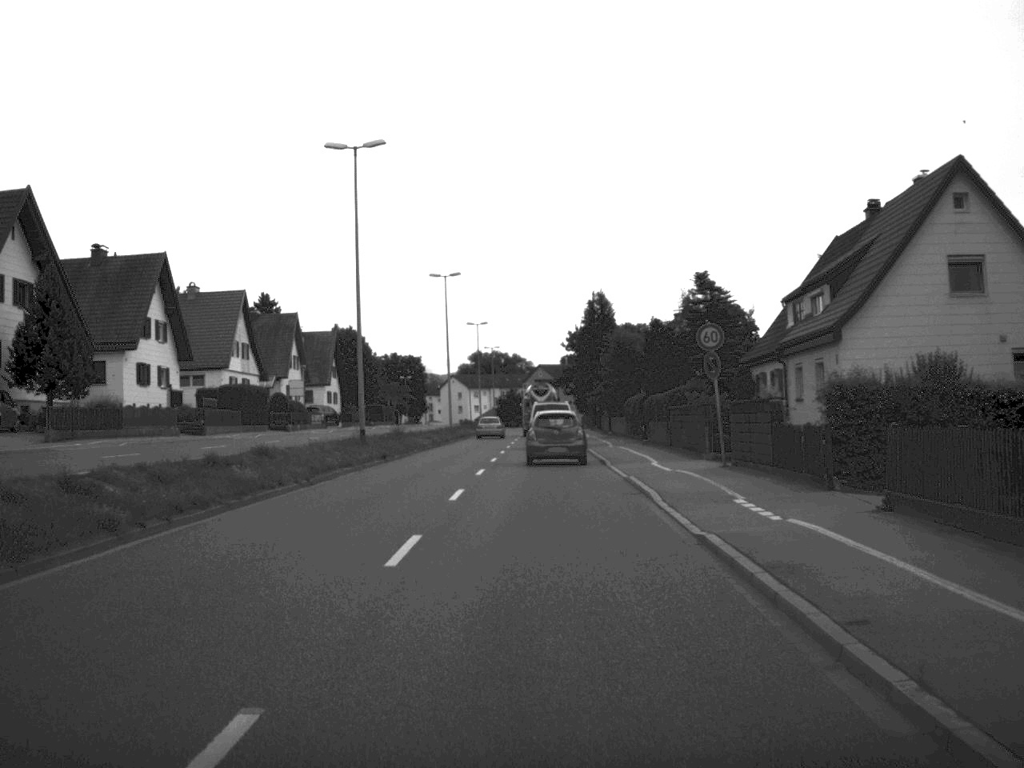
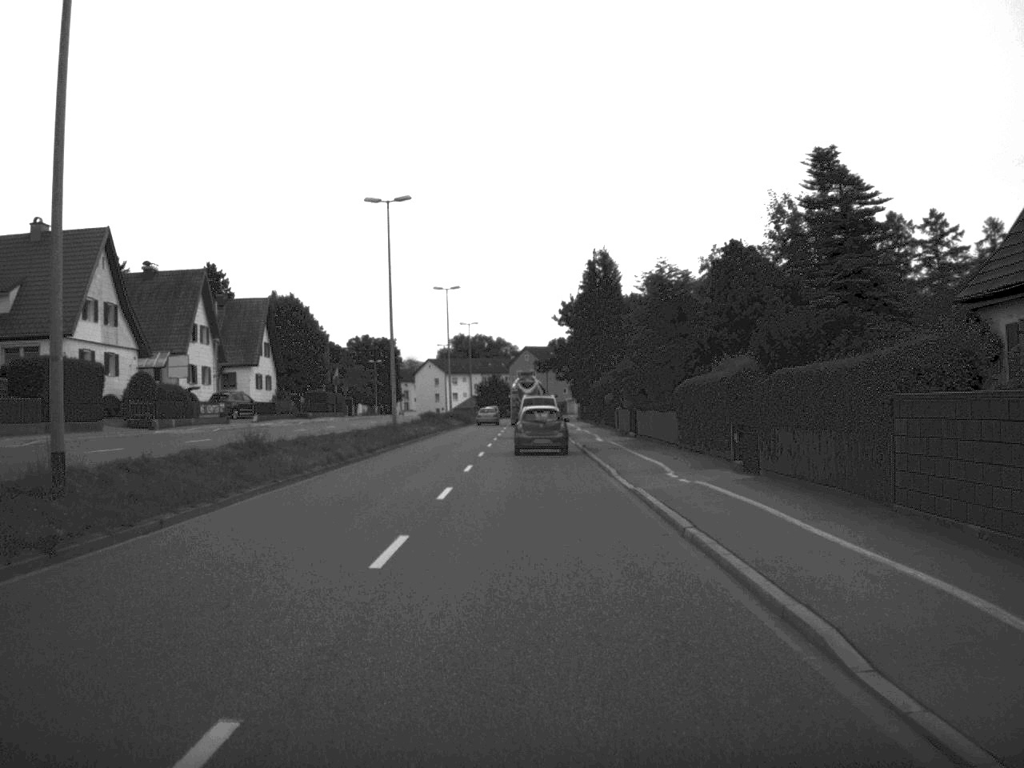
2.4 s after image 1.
(+0.2, +26.8) m; 0°
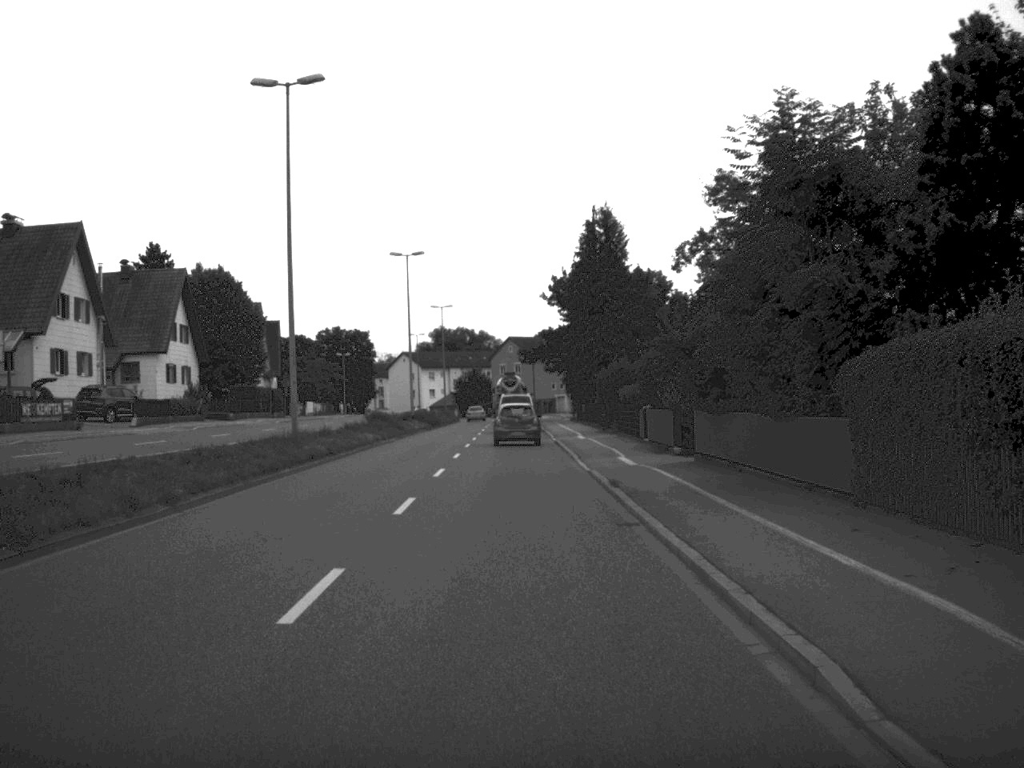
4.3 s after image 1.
(+0.1, +20.8) m; +1°
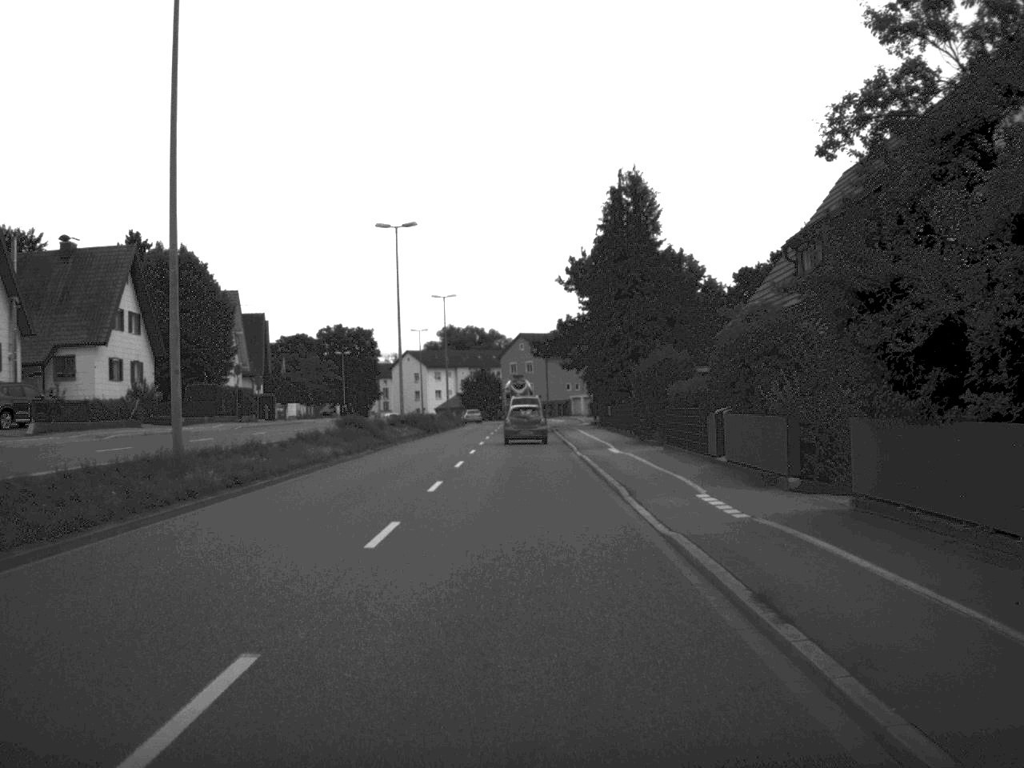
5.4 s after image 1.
(-0.1, +13.0) m; -1°
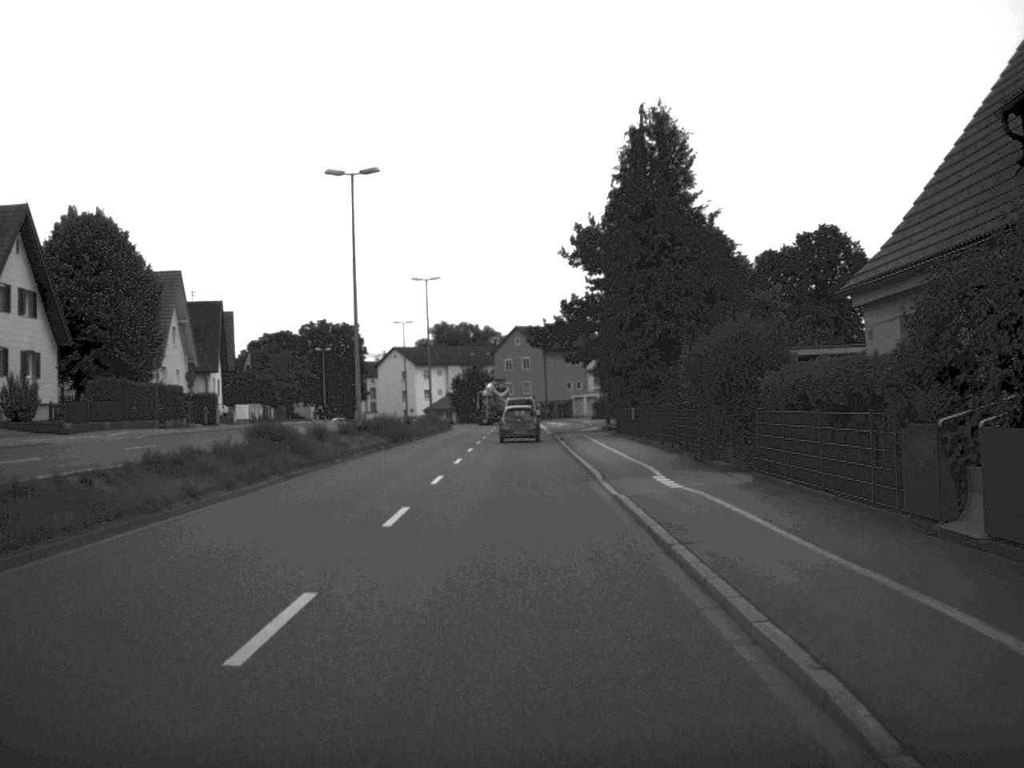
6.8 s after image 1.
(0.0, +15.0) m; 0°
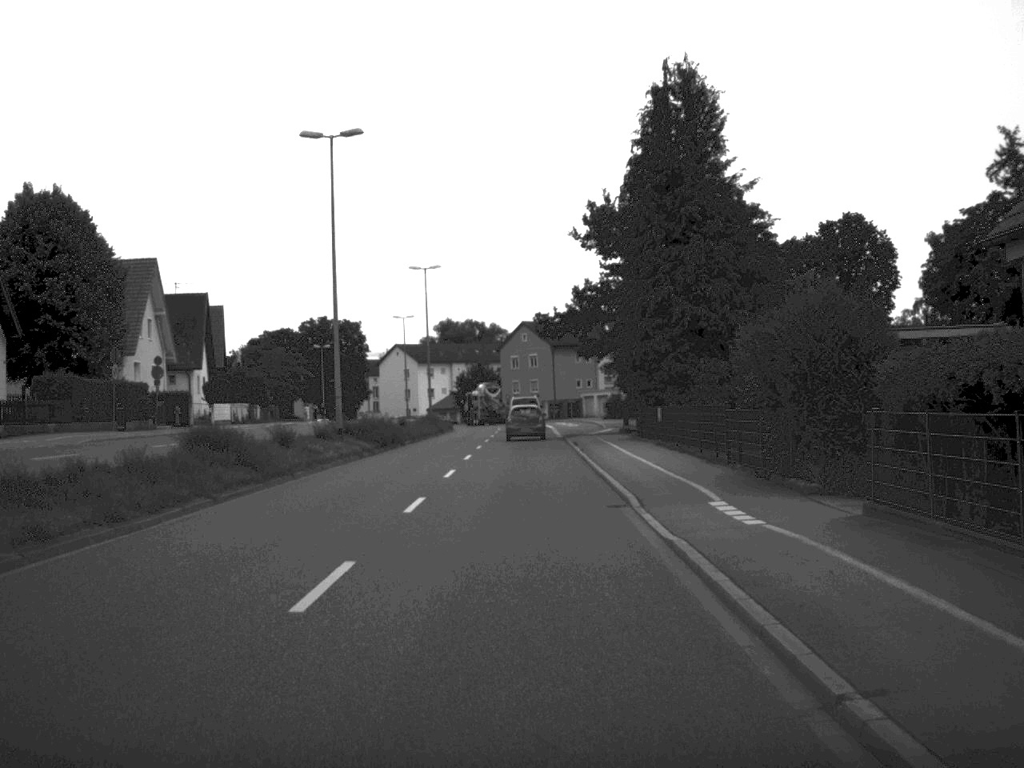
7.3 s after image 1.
(0.0, +6.9) m; 0°
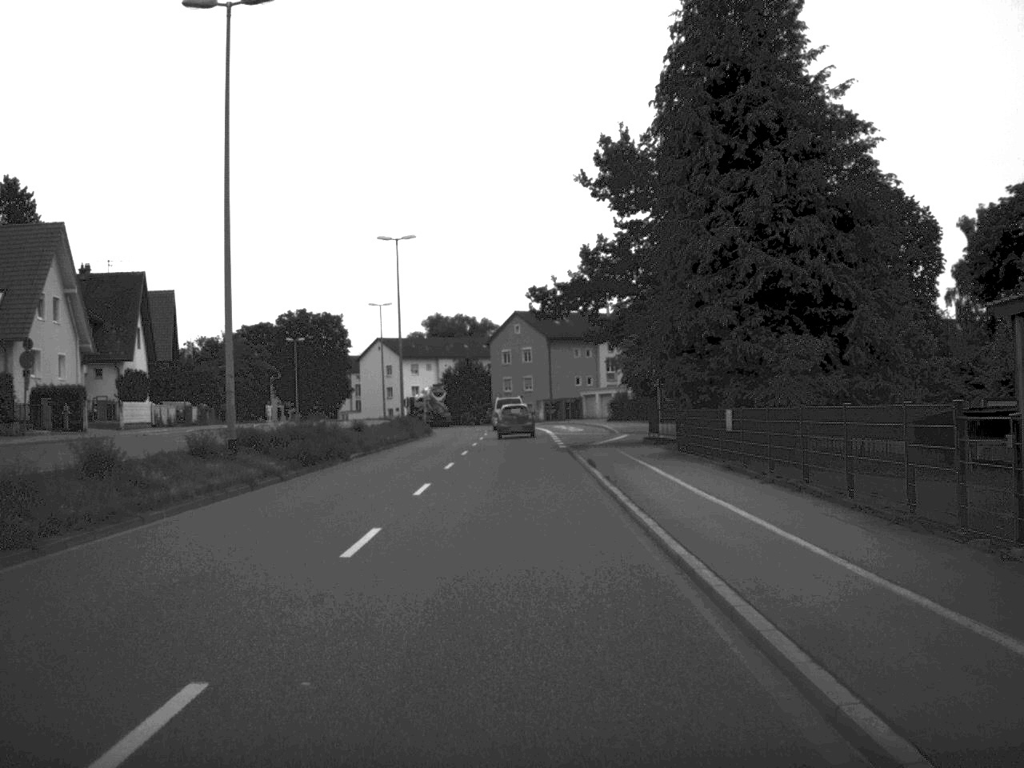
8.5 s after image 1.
(0.0, +14.4) m; 0°
